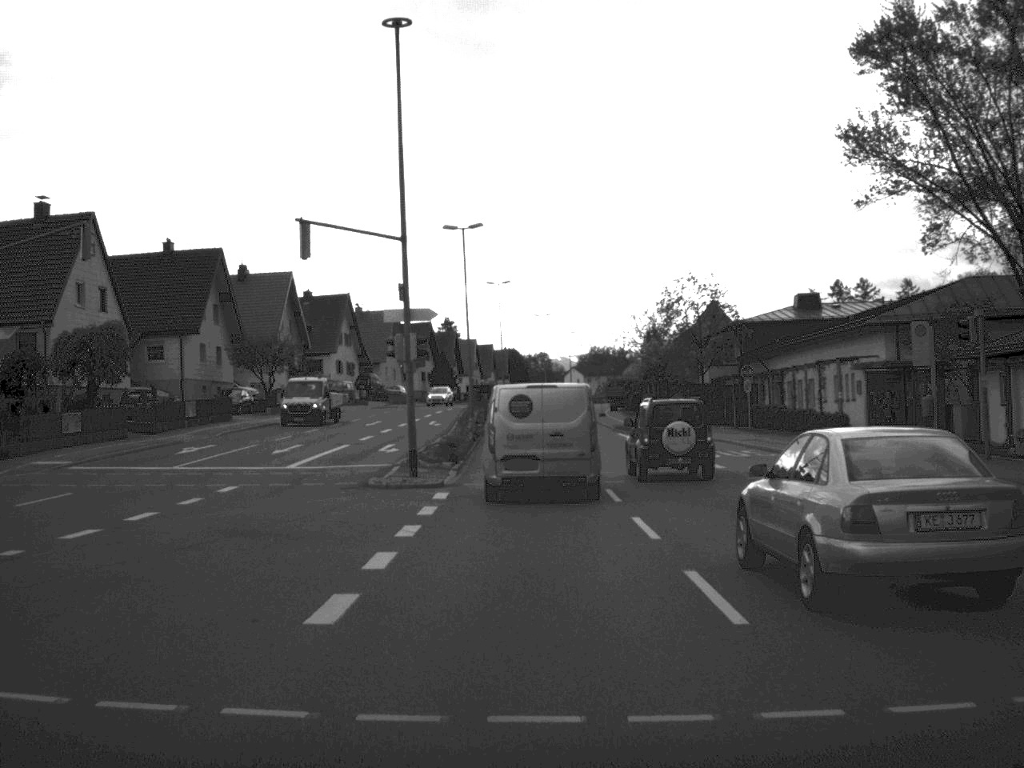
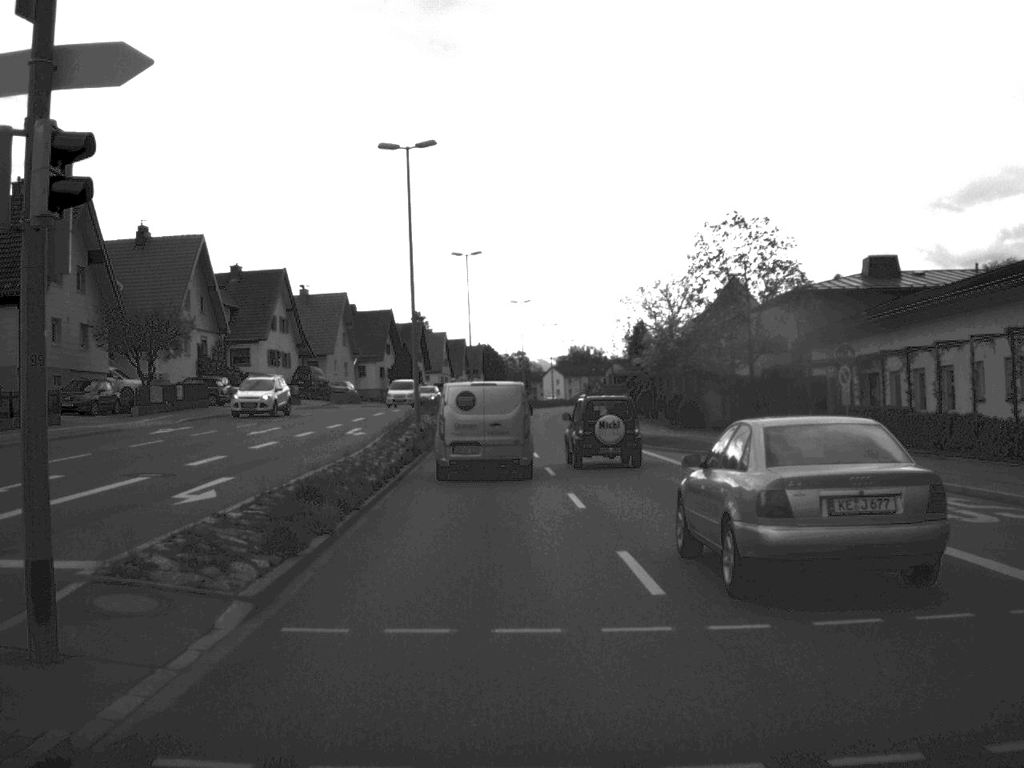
(+0.1, +20.8) m; +1°
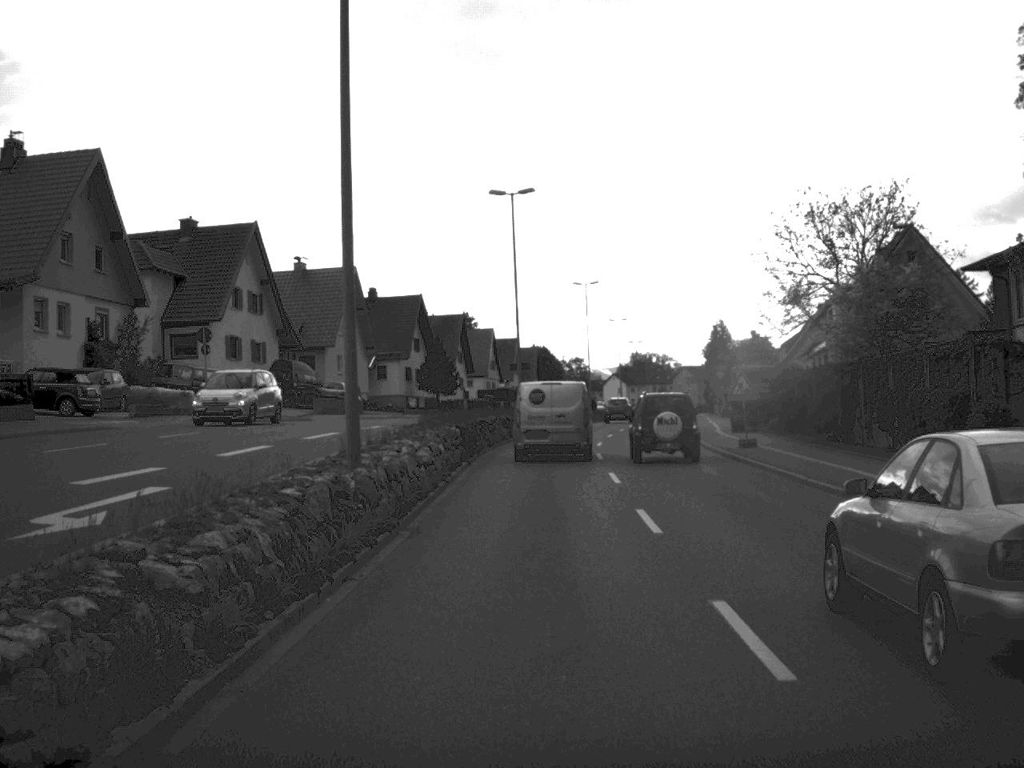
(-0.9, +28.3) m; -3°
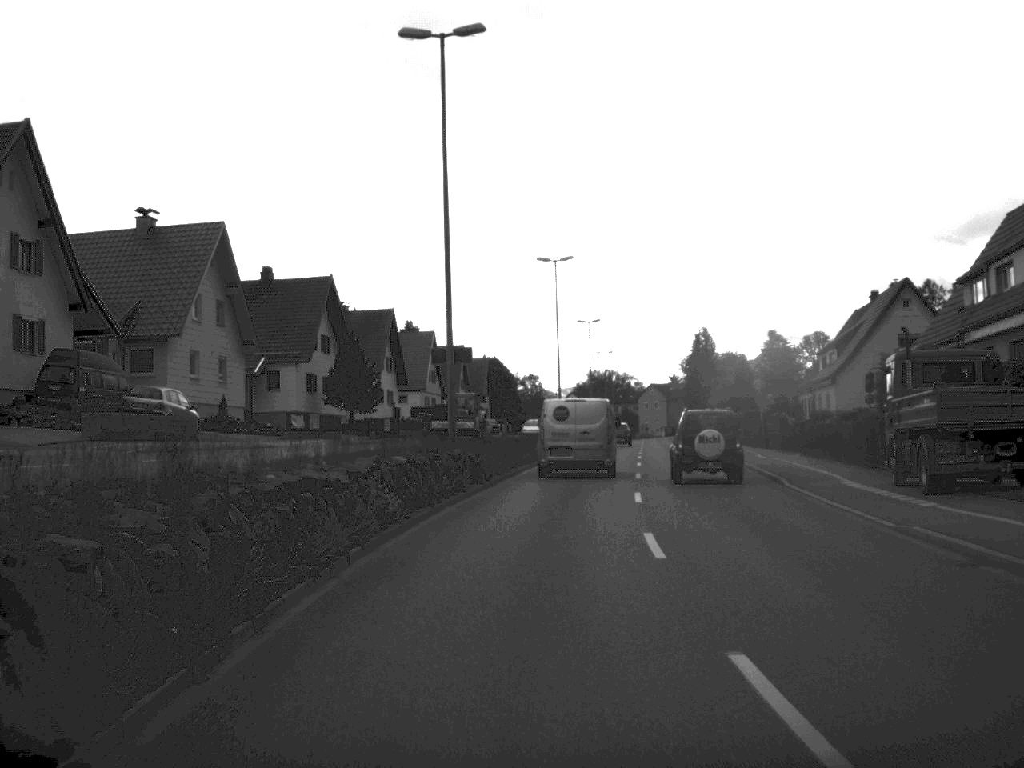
(+0.3, +27.5) m; +2°
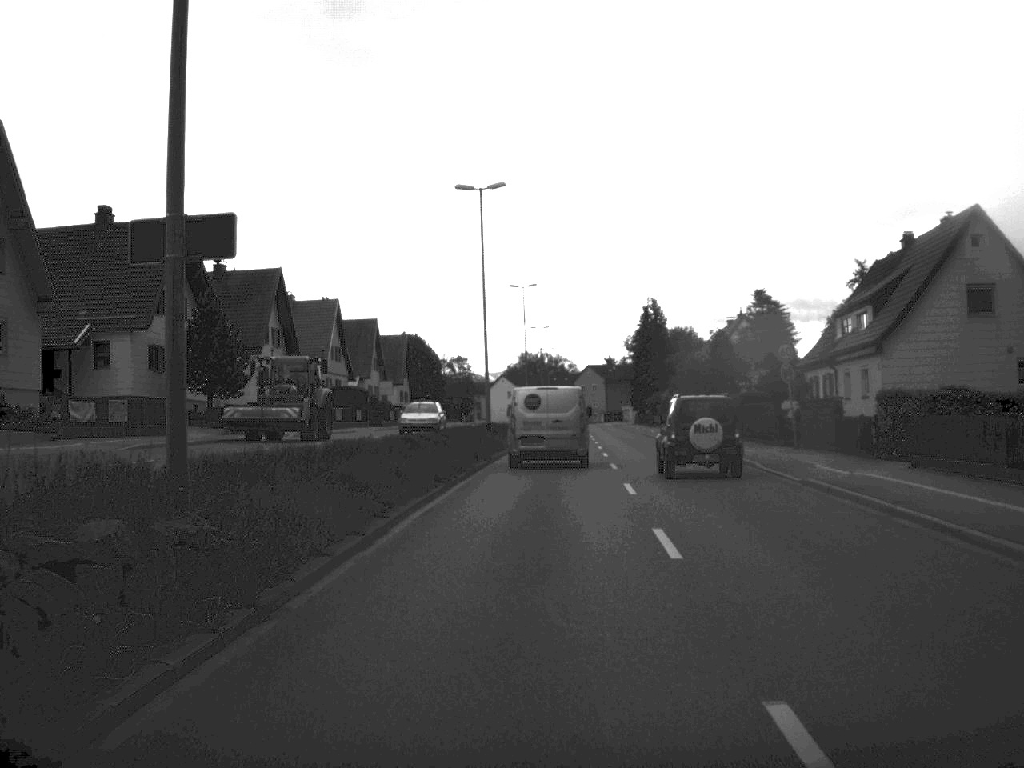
(+0.5, +19.1) m; +3°
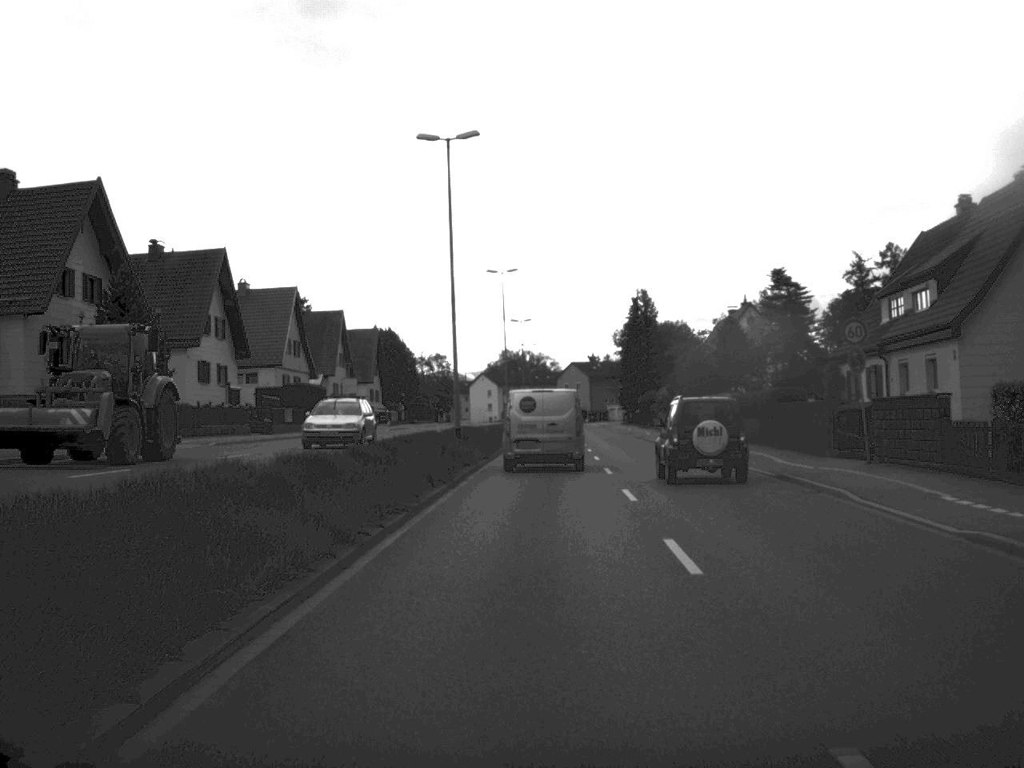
(+0.1, +9.9) m; +1°
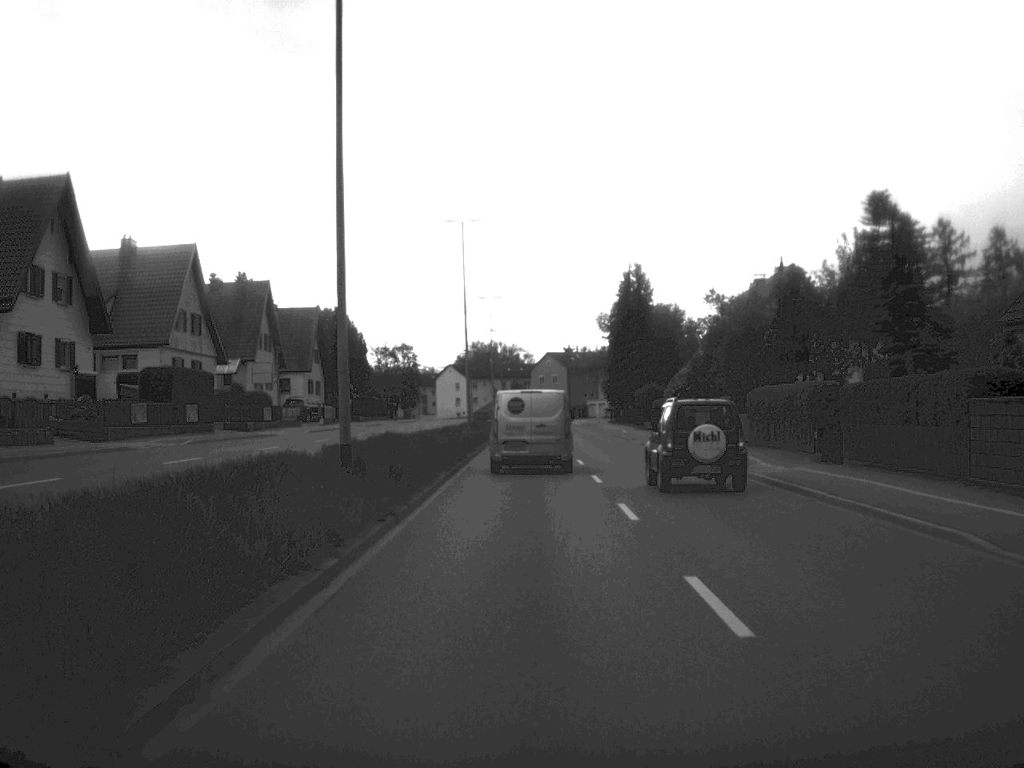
(+0.2, +20.7) m; +1°
